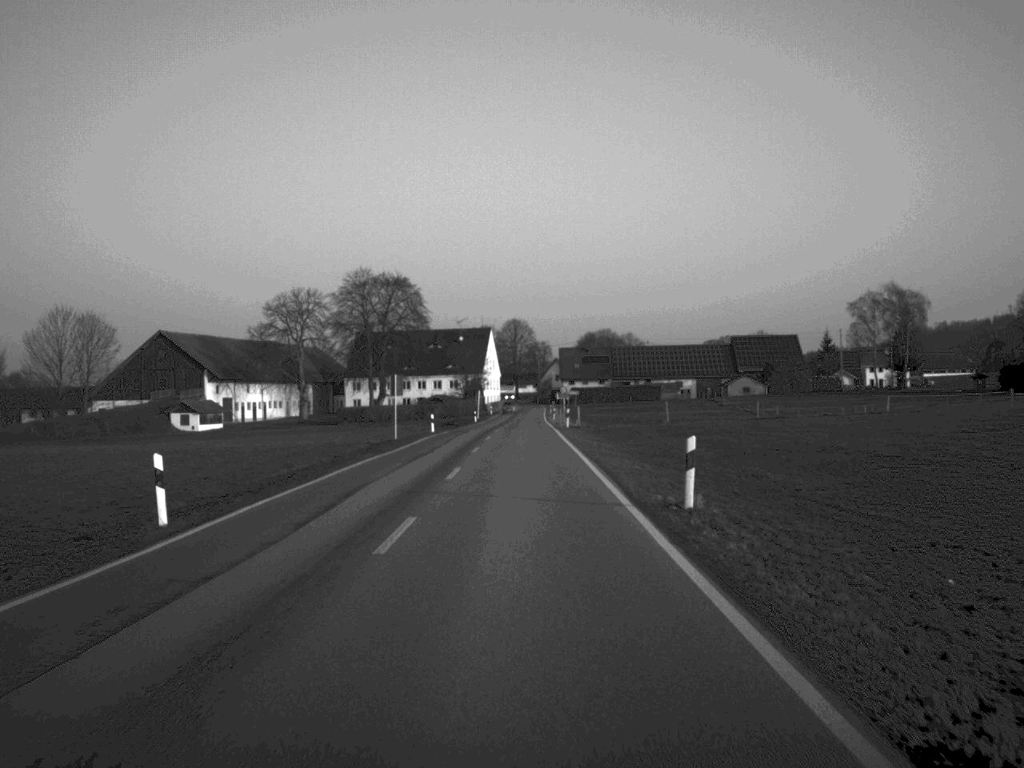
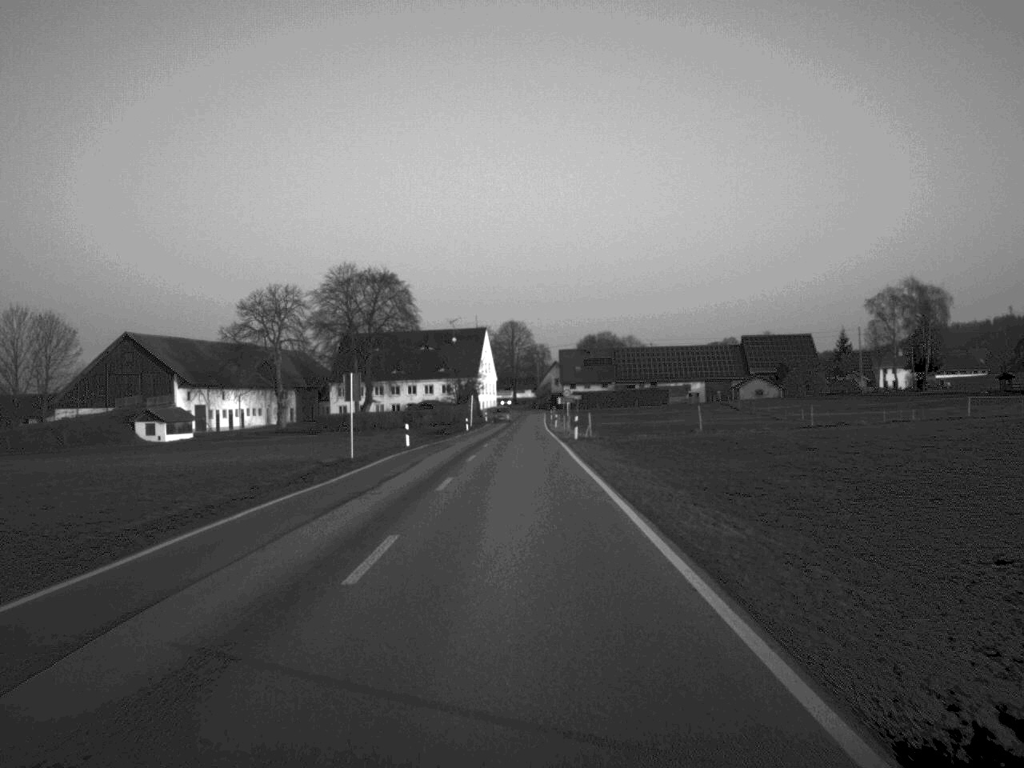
(0.0, +13.5) m; 0°
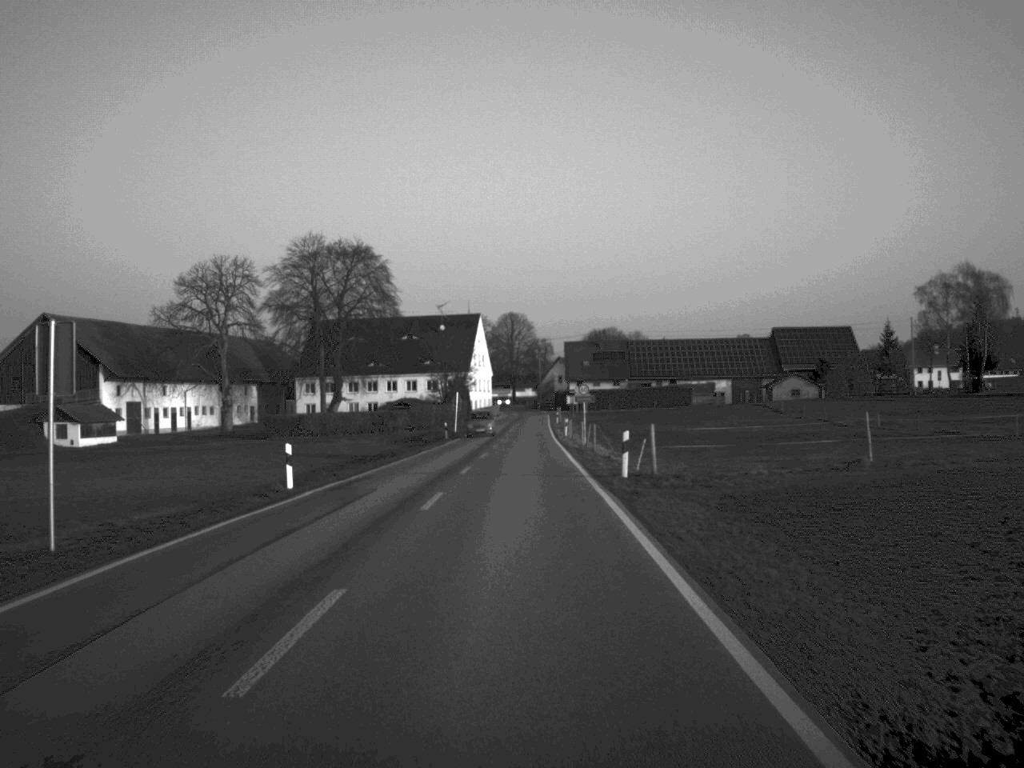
(0.0, +27.1) m; 0°
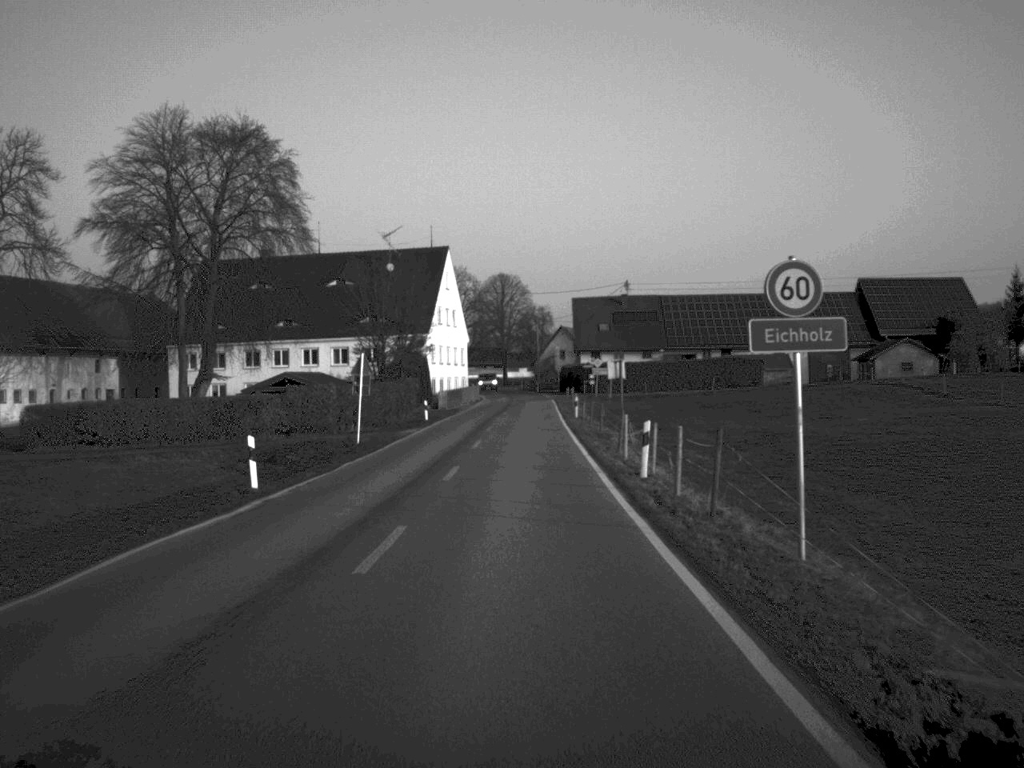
(+0.1, +53.8) m; 0°
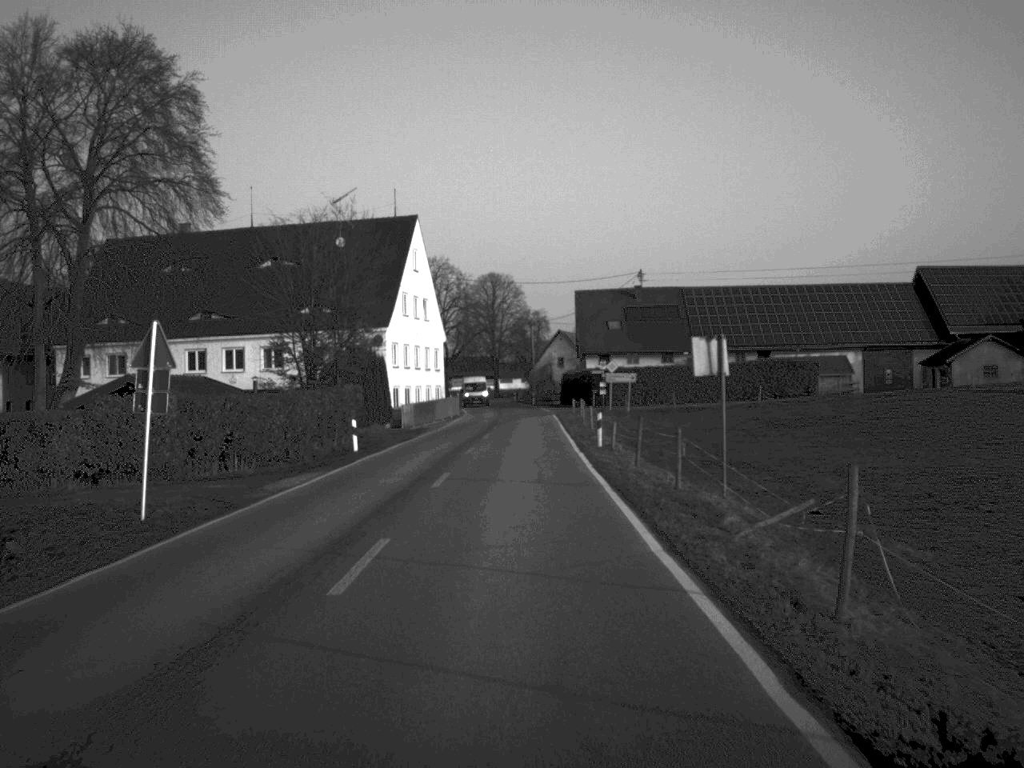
(+0.1, +24.0) m; 0°
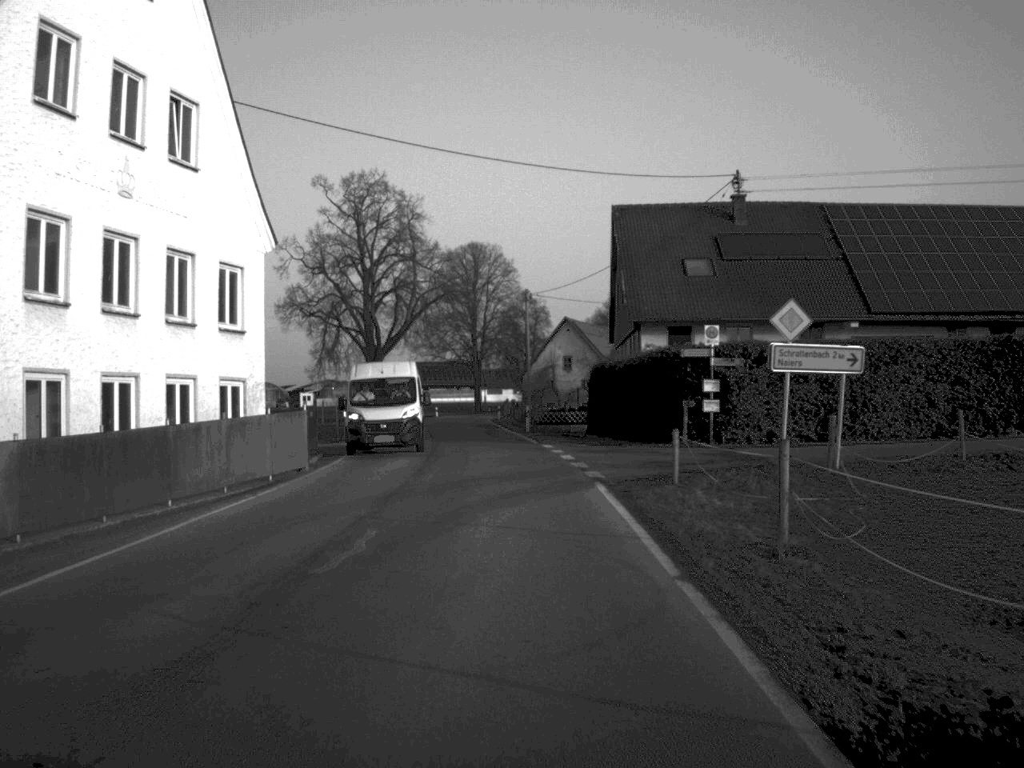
(+0.3, +56.4) m; 0°
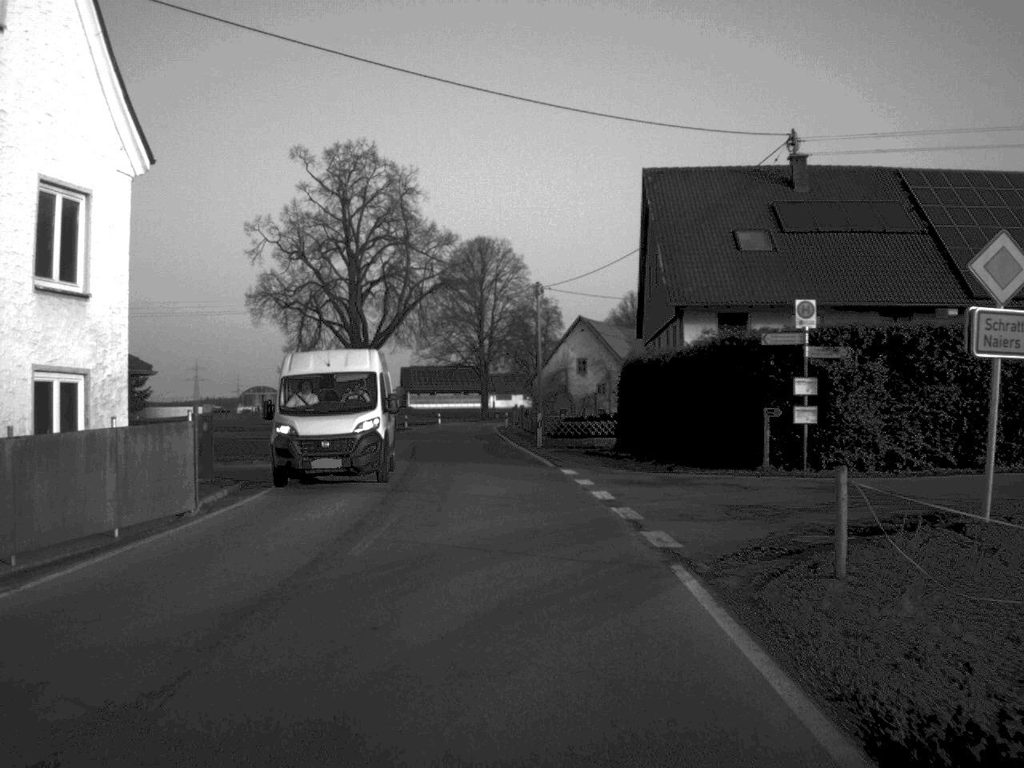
(0.0, +10.7) m; 0°
